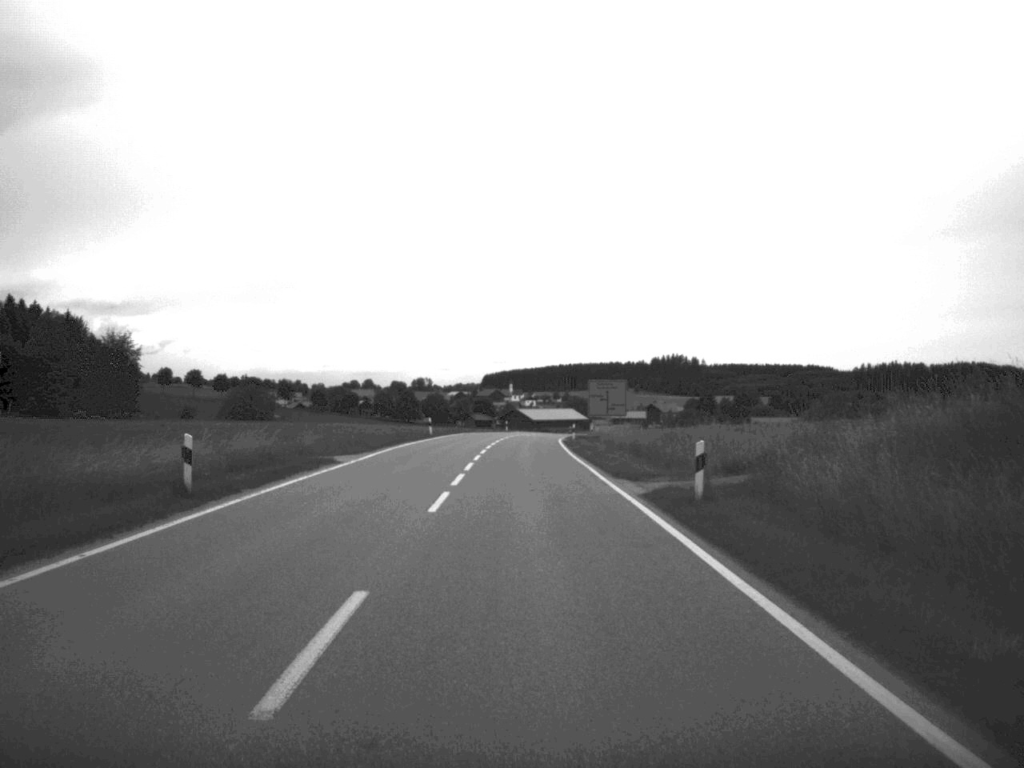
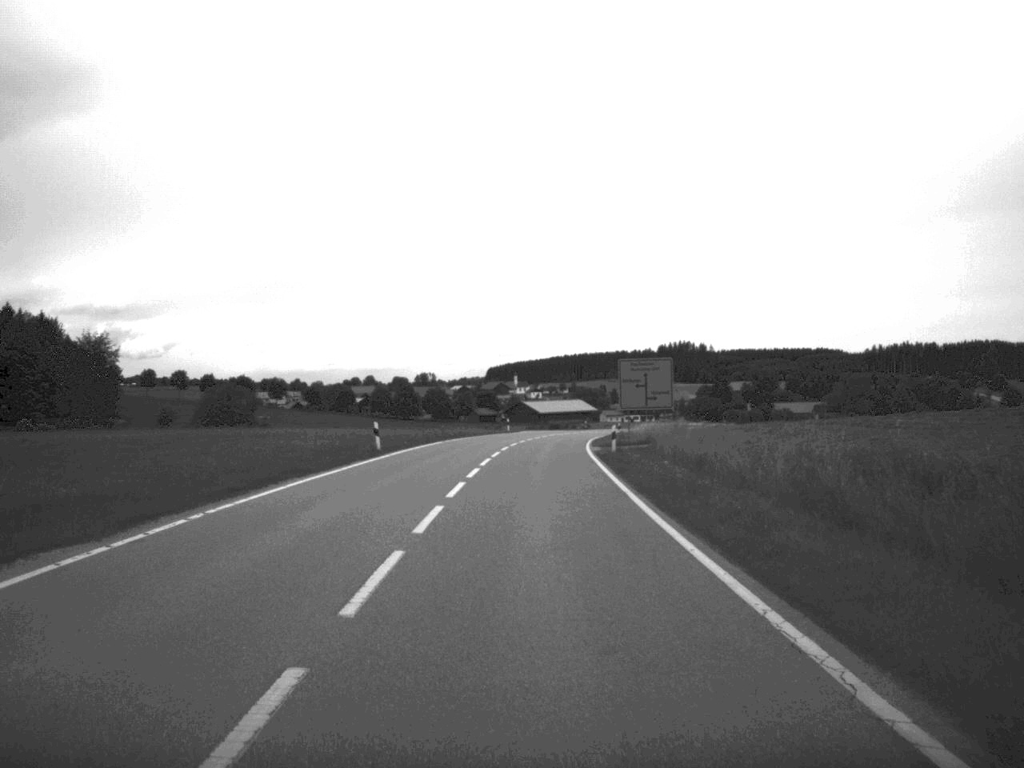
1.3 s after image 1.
(-0.1, +27.0) m; 0°
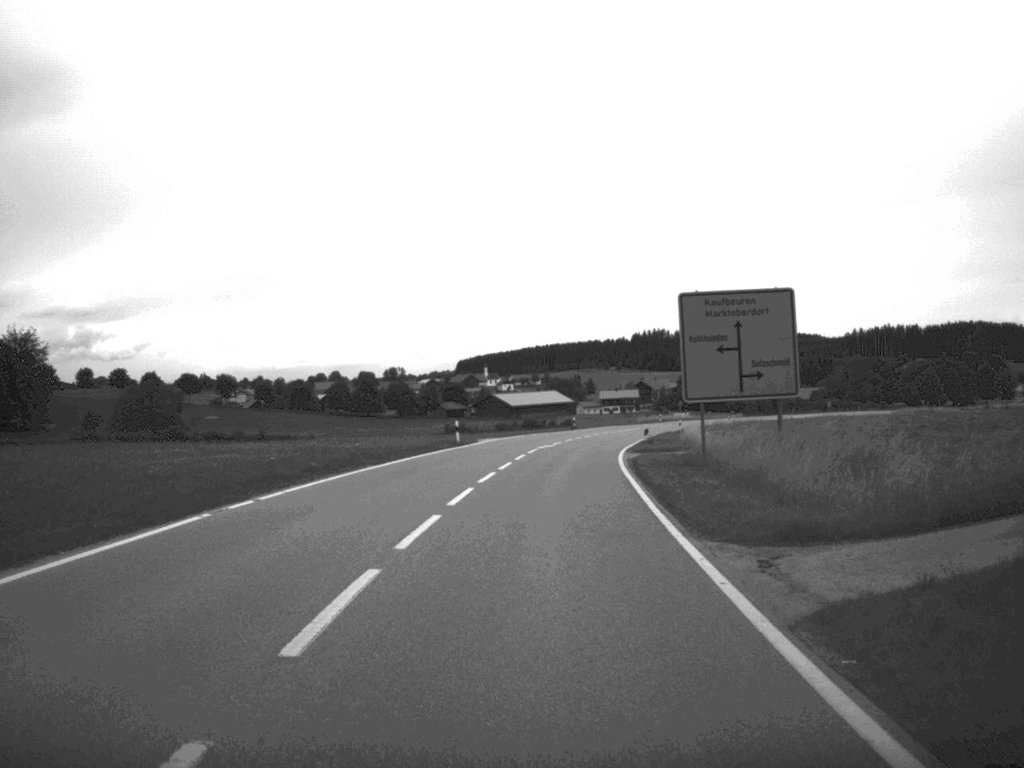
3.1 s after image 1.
(+0.4, +37.0) m; +1°
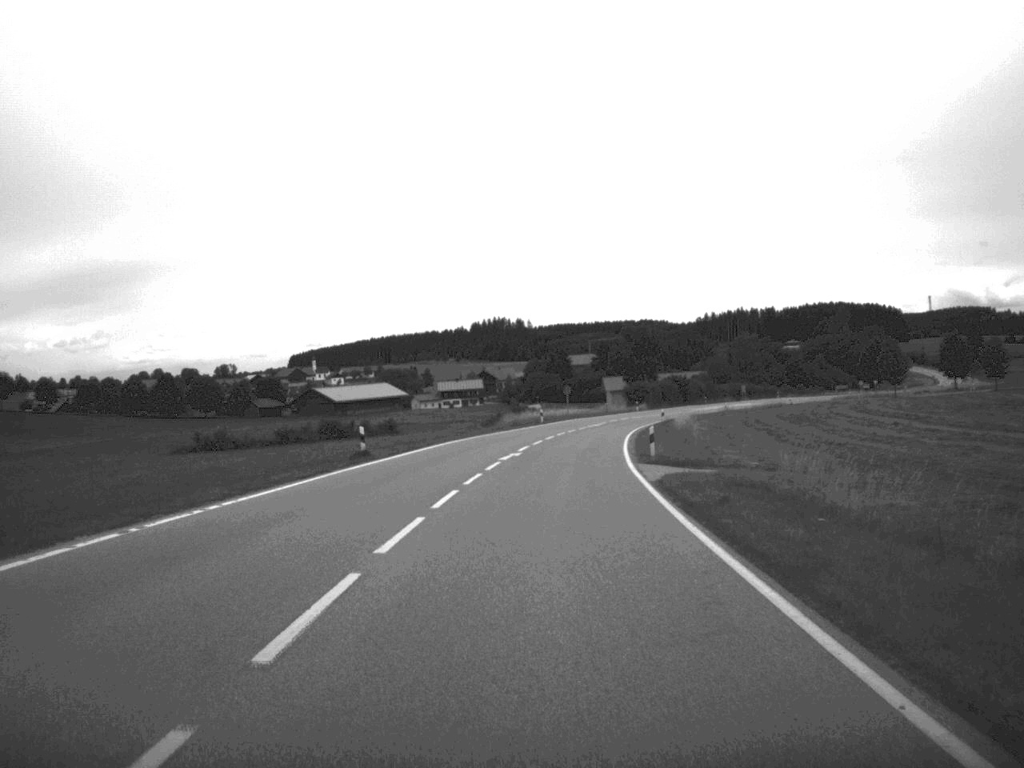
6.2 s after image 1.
(+3.7, +63.8) m; +7°
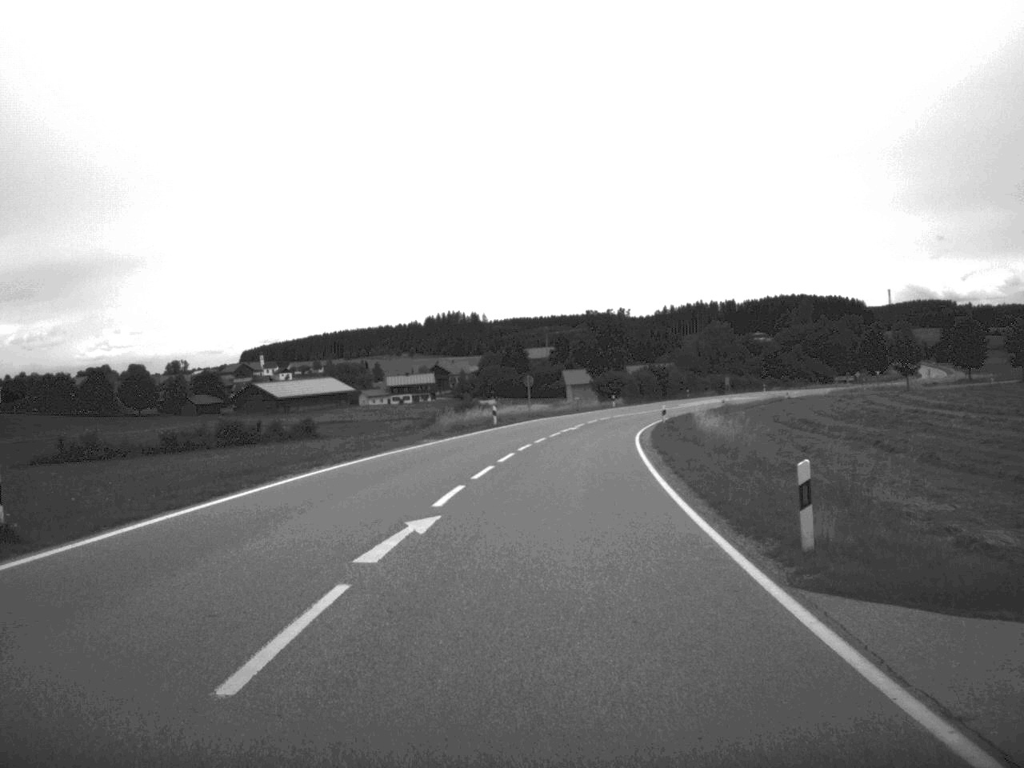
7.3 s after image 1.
(+0.4, +24.1) m; +2°
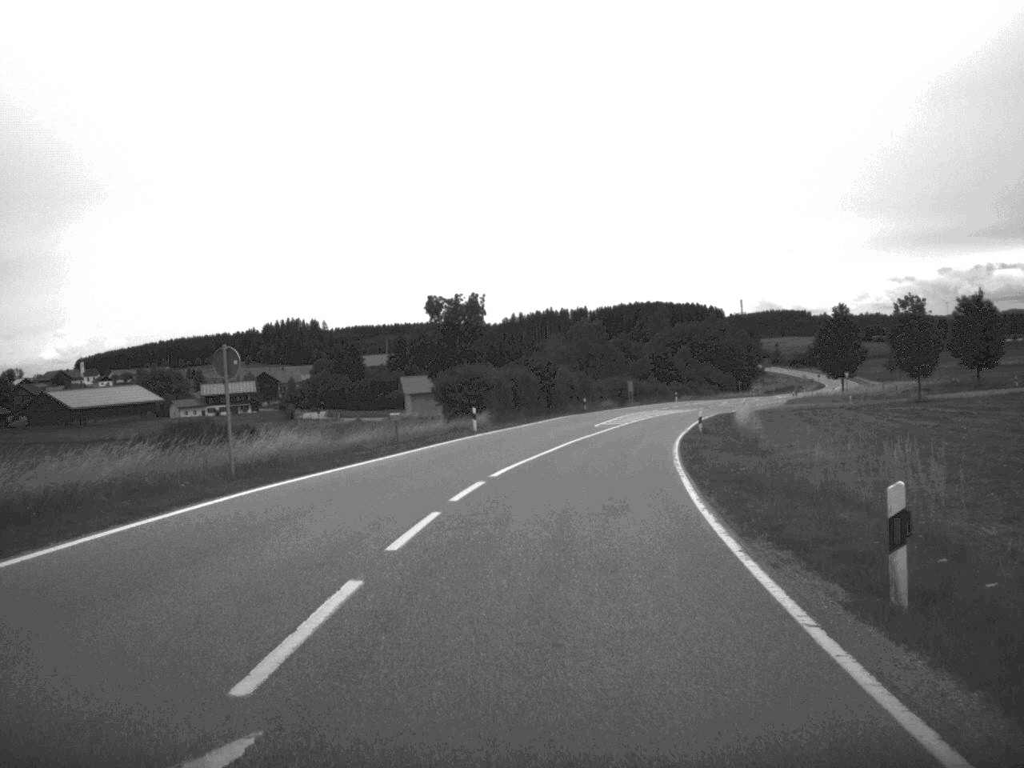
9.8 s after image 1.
(+2.8, +51.9) m; +7°
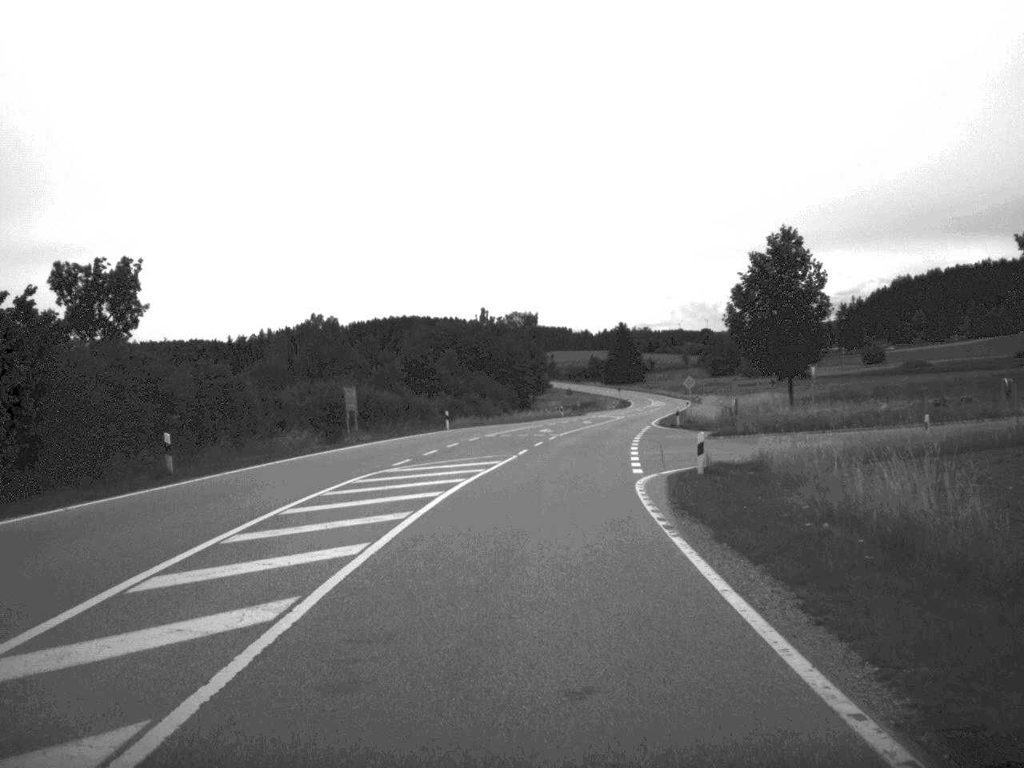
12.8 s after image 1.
(+6.4, +62.3) m; +11°
